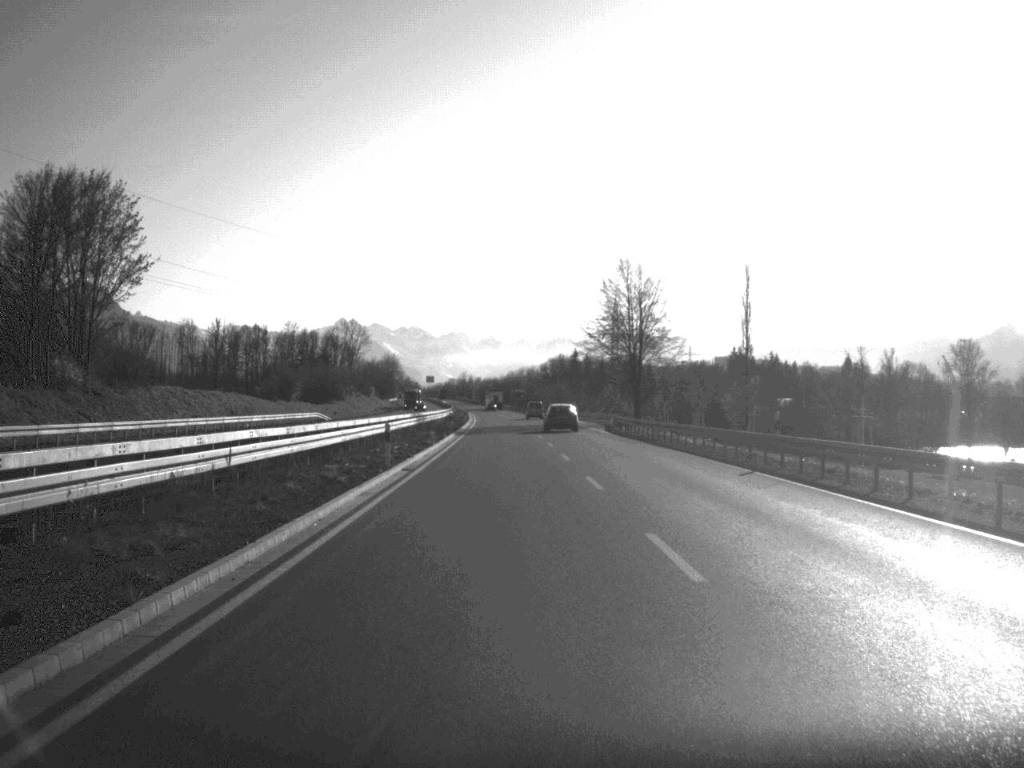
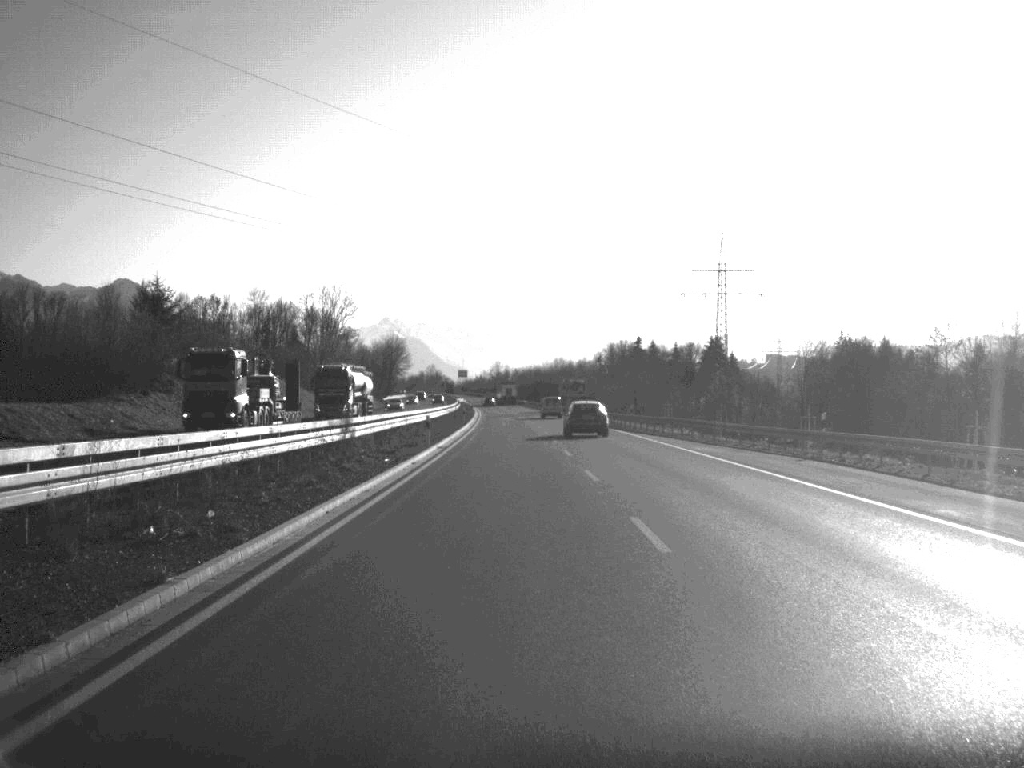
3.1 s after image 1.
(-1.9, +105.7) m; -2°
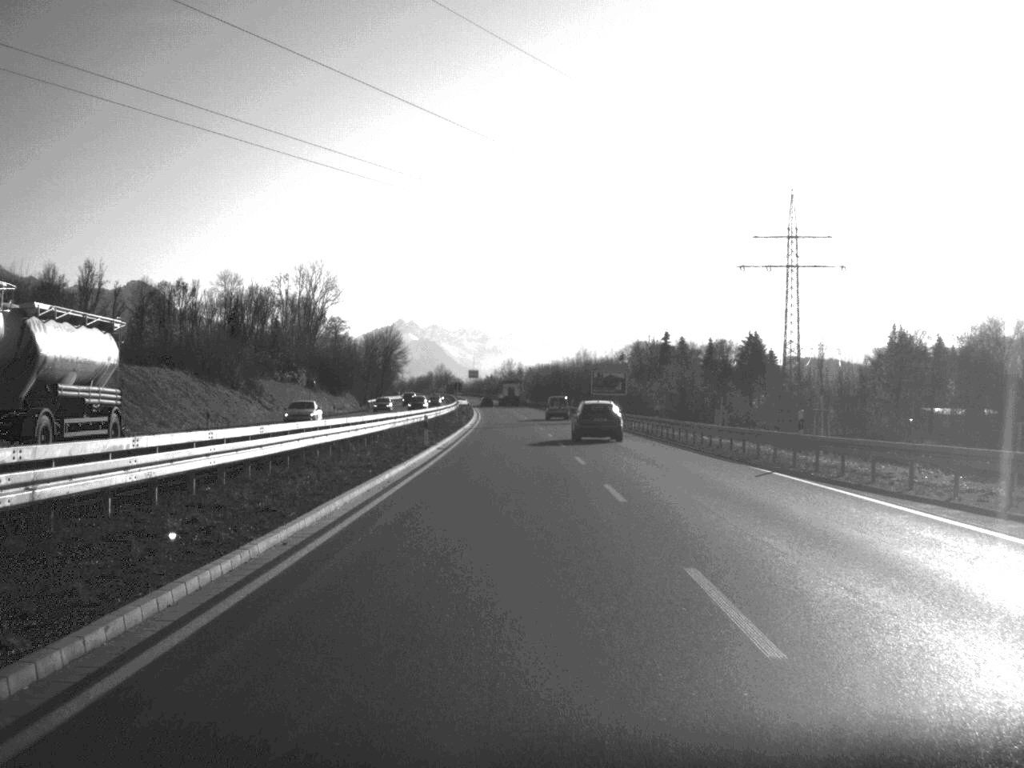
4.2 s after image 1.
(-0.2, +41.3) m; -1°
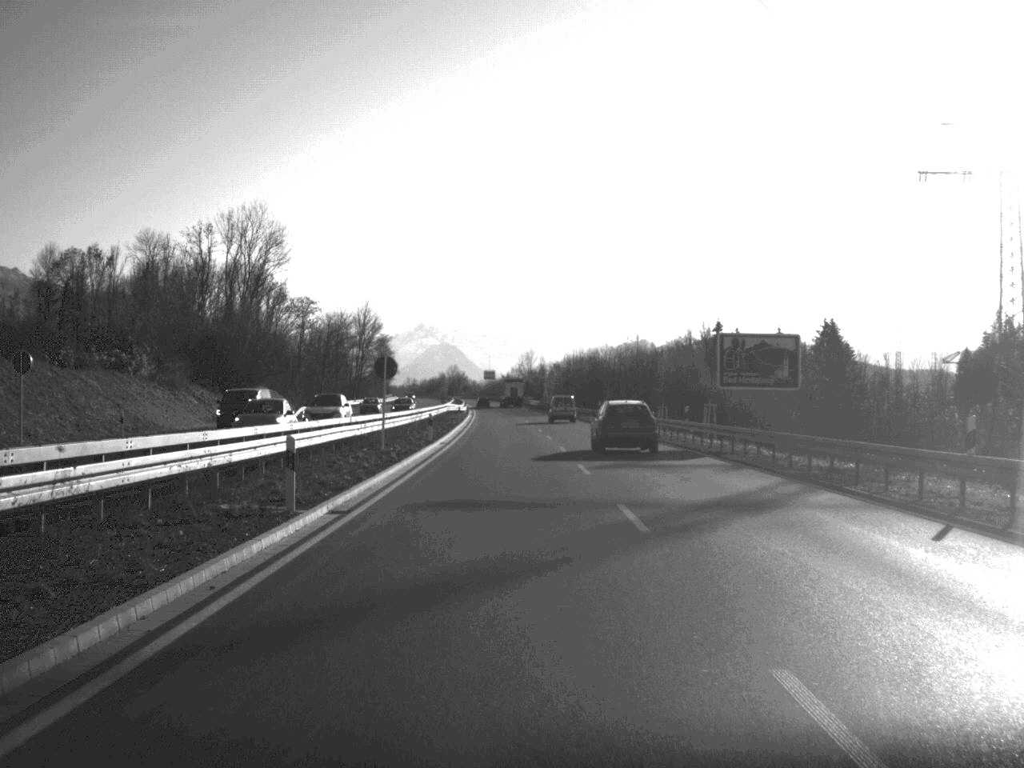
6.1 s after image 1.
(-0.5, +64.1) m; -1°
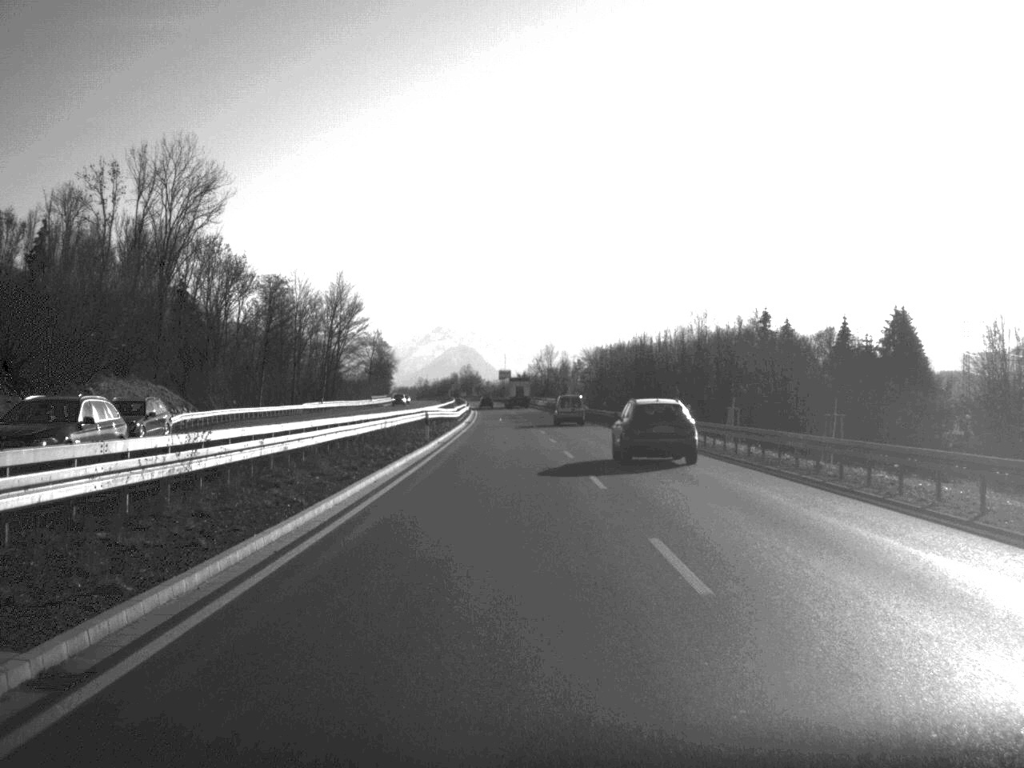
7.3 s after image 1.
(-0.3, +40.8) m; -1°
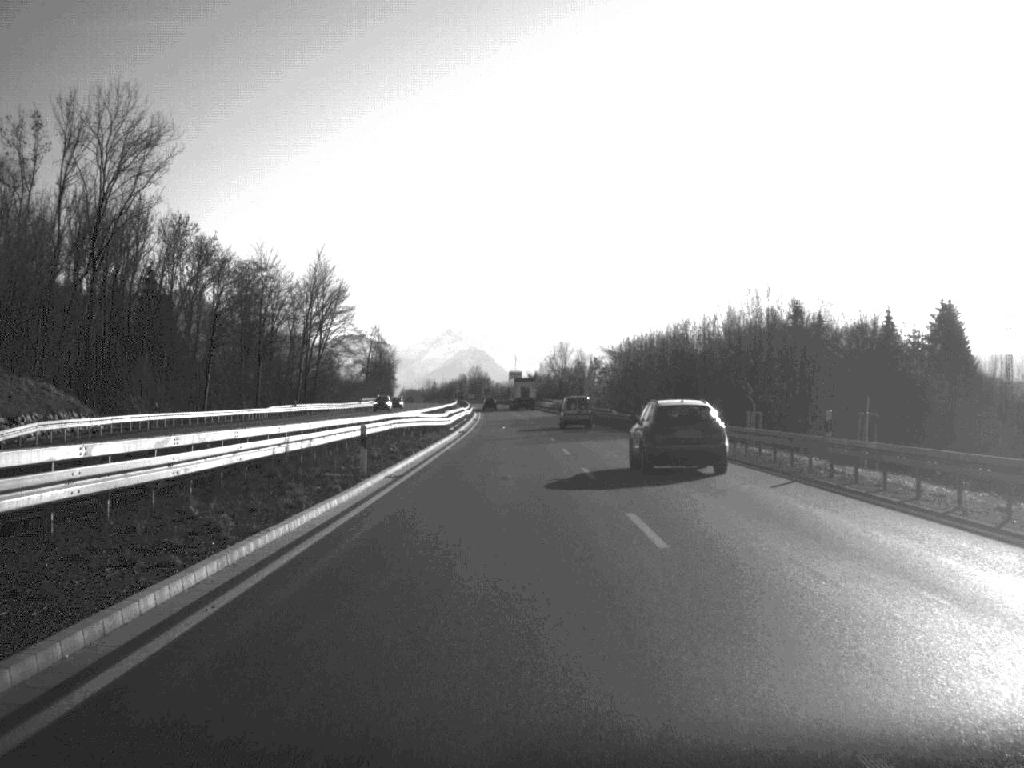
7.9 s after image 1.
(-0.1, +20.8) m; 0°
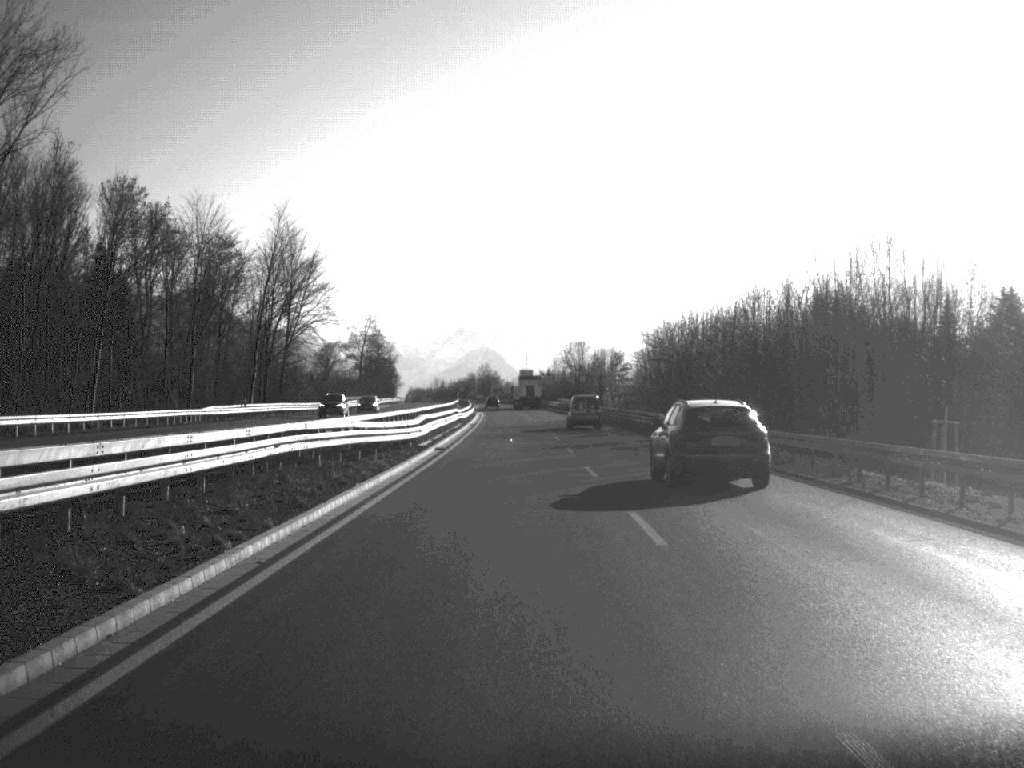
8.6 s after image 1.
(-0.1, +23.5) m; -1°
